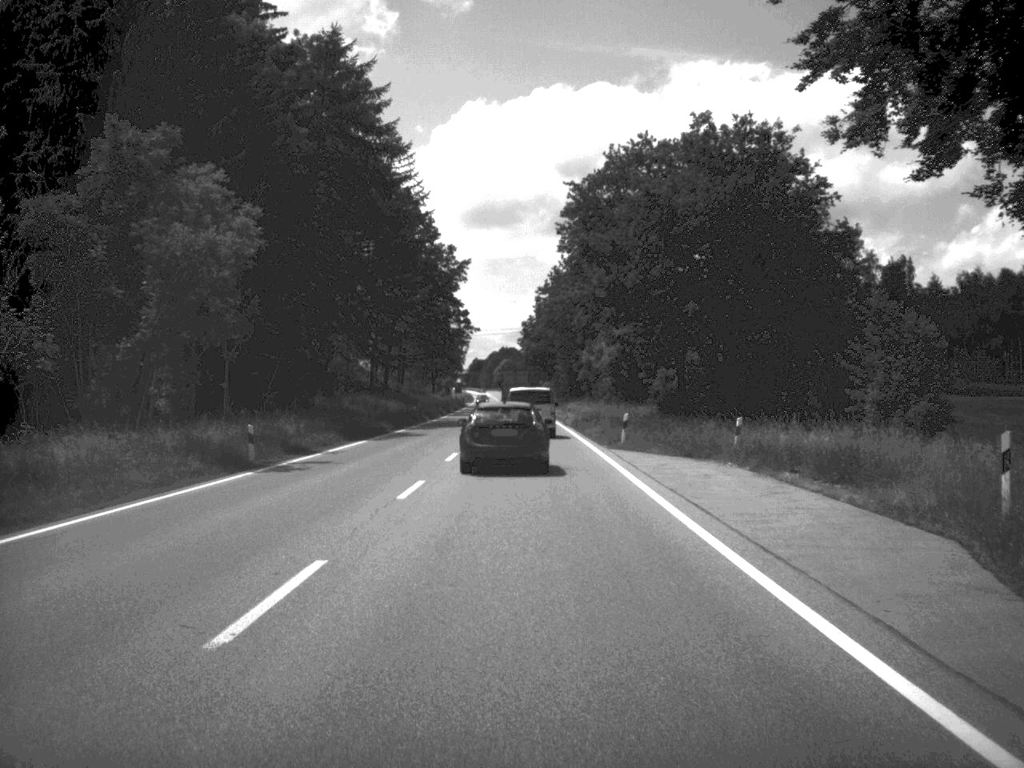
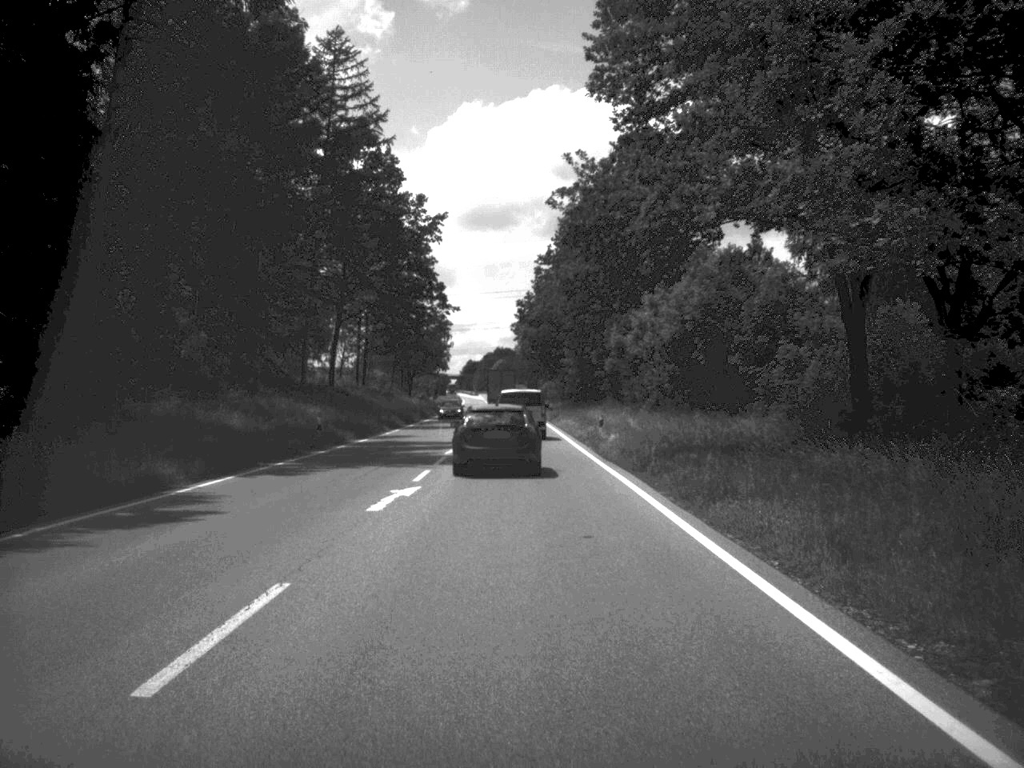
(0.0, +36.7) m; 0°
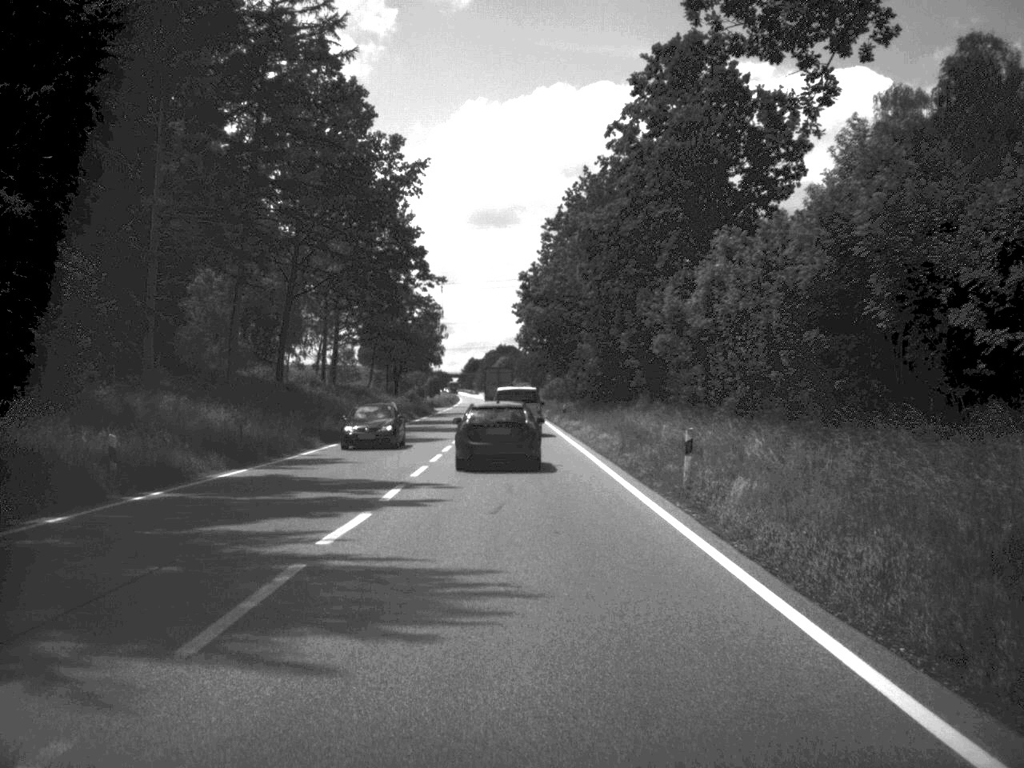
(-0.1, +22.9) m; 0°
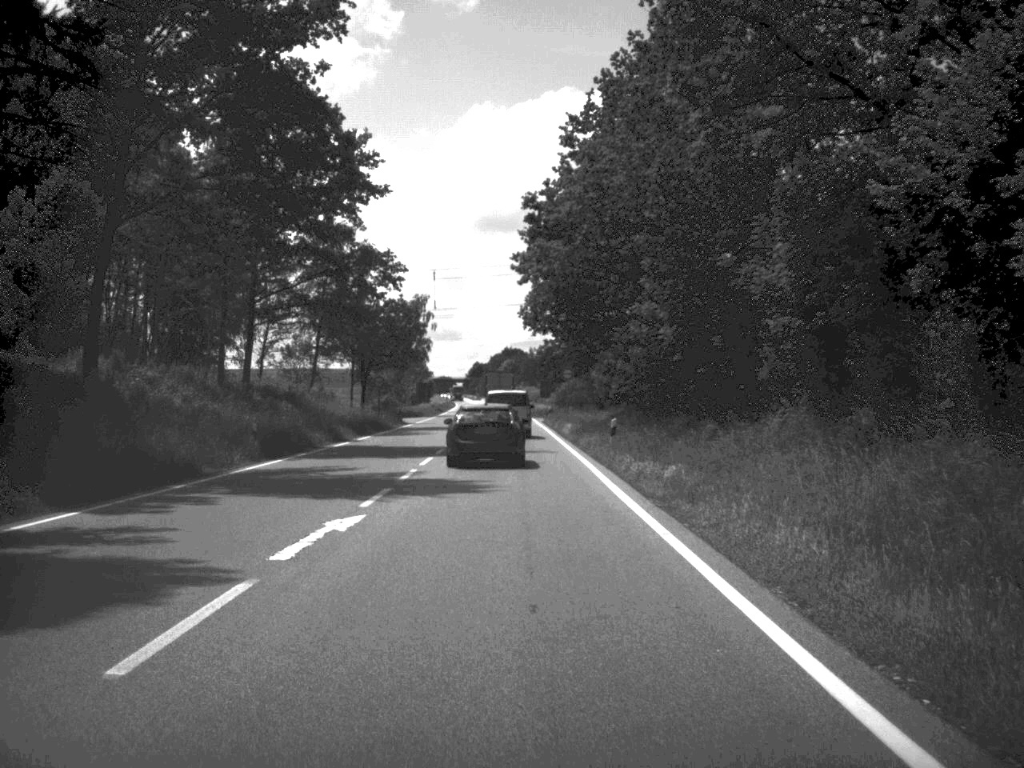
(-0.1, +35.8) m; -1°
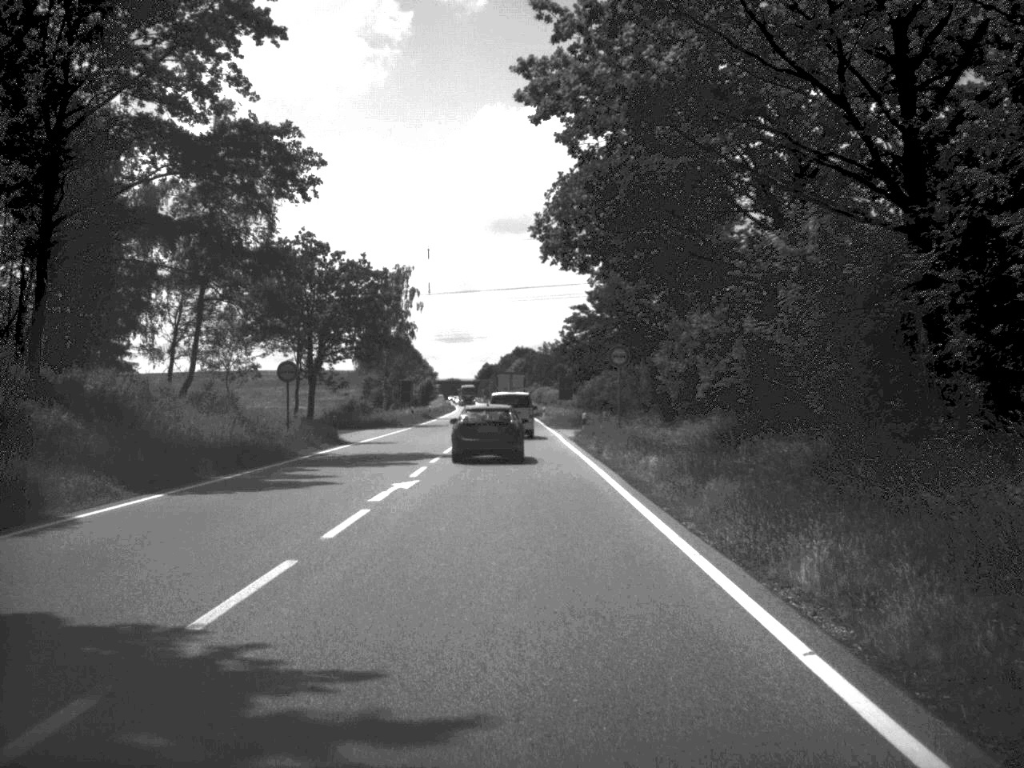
(-0.3, +33.6) m; -1°
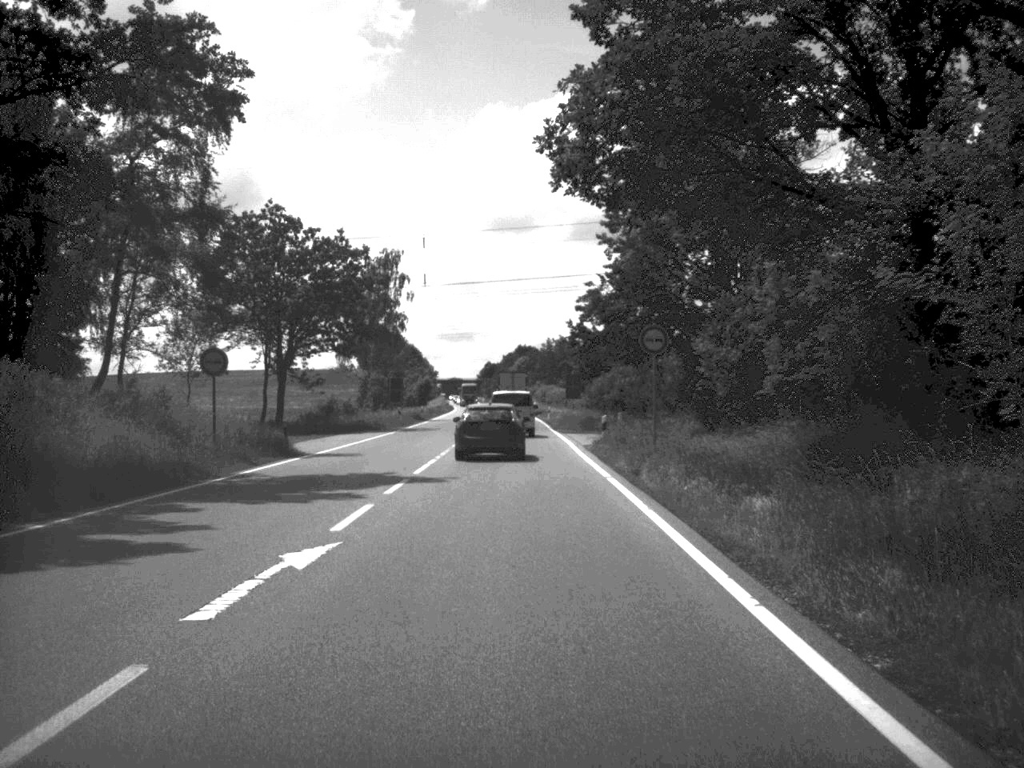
(0.0, +11.1) m; 0°
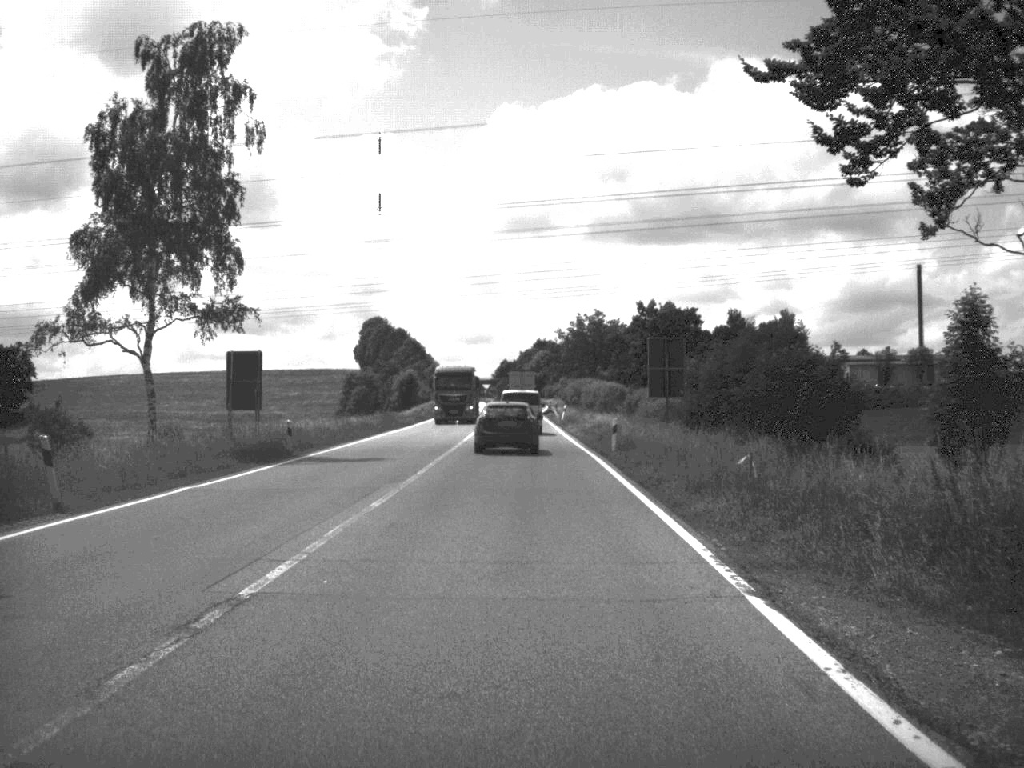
(-0.4, +59.2) m; -1°
